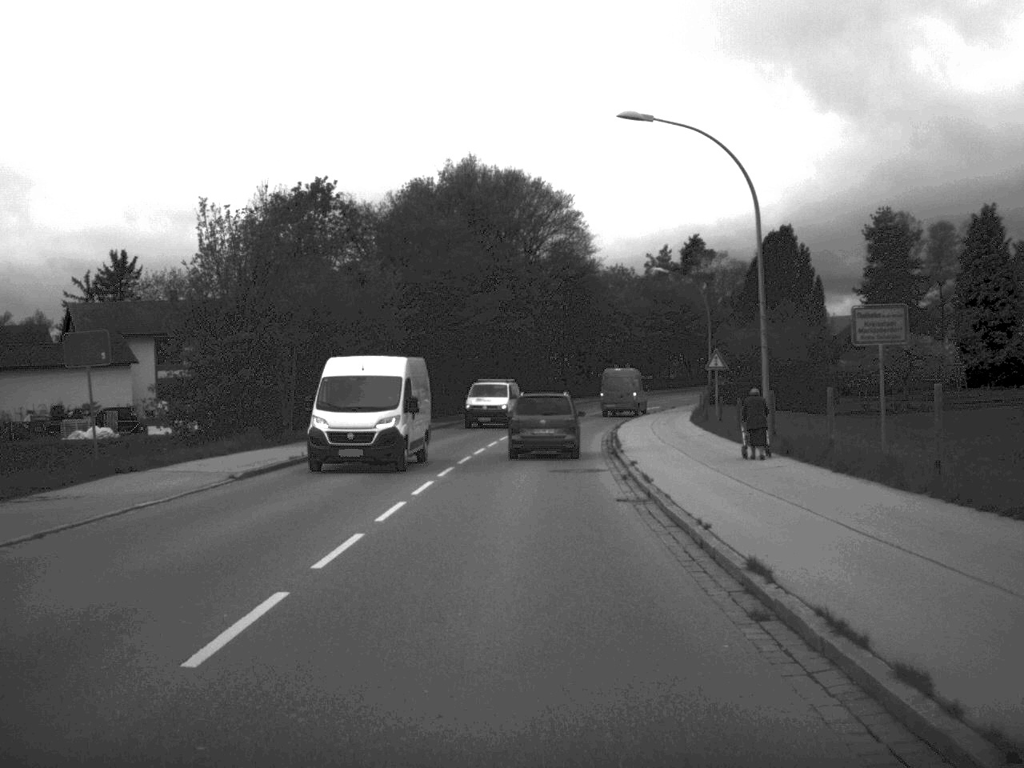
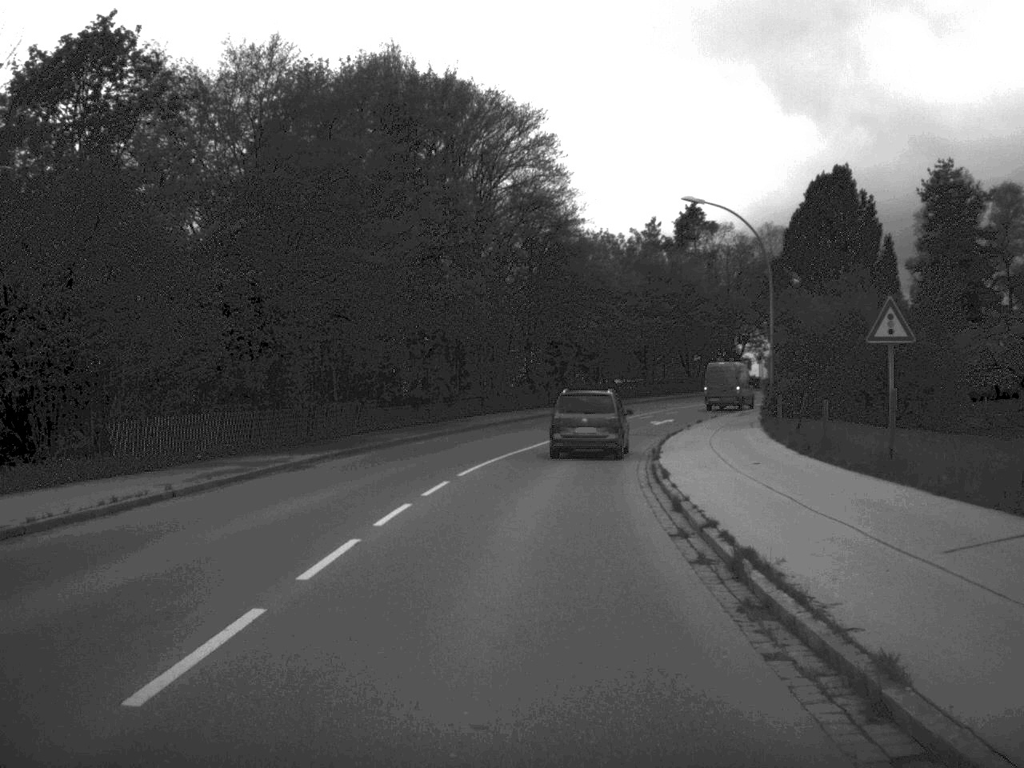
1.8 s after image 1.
(+0.3, +27.5) m; +2°
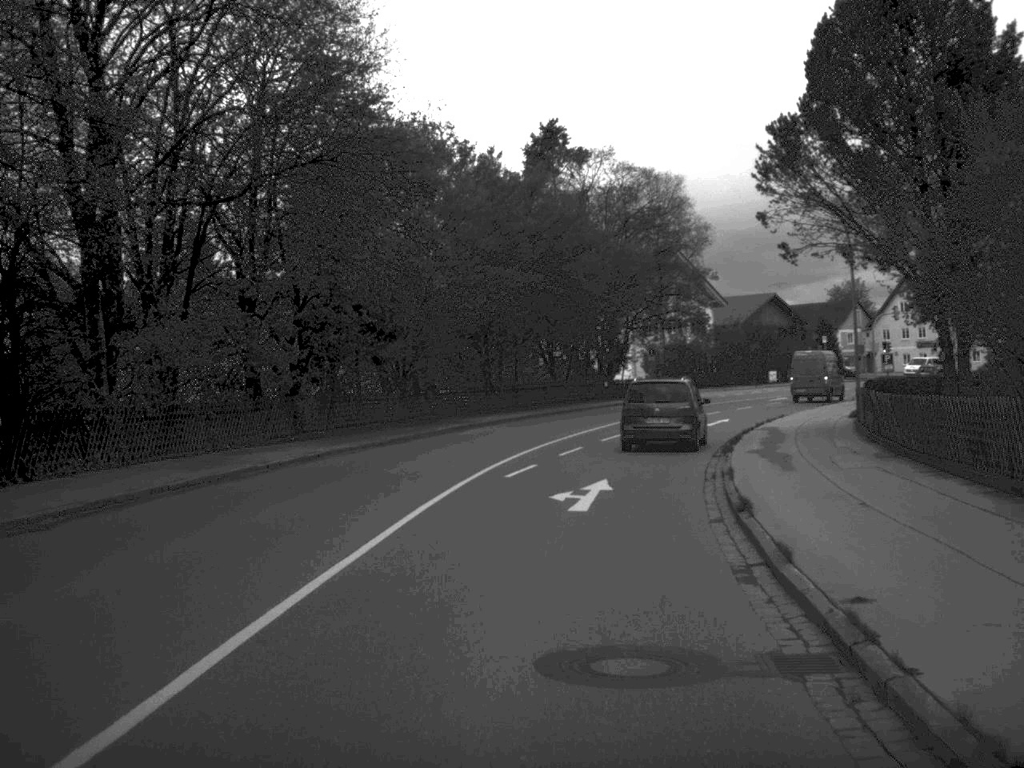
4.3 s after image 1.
(+2.2, +36.8) m; +8°
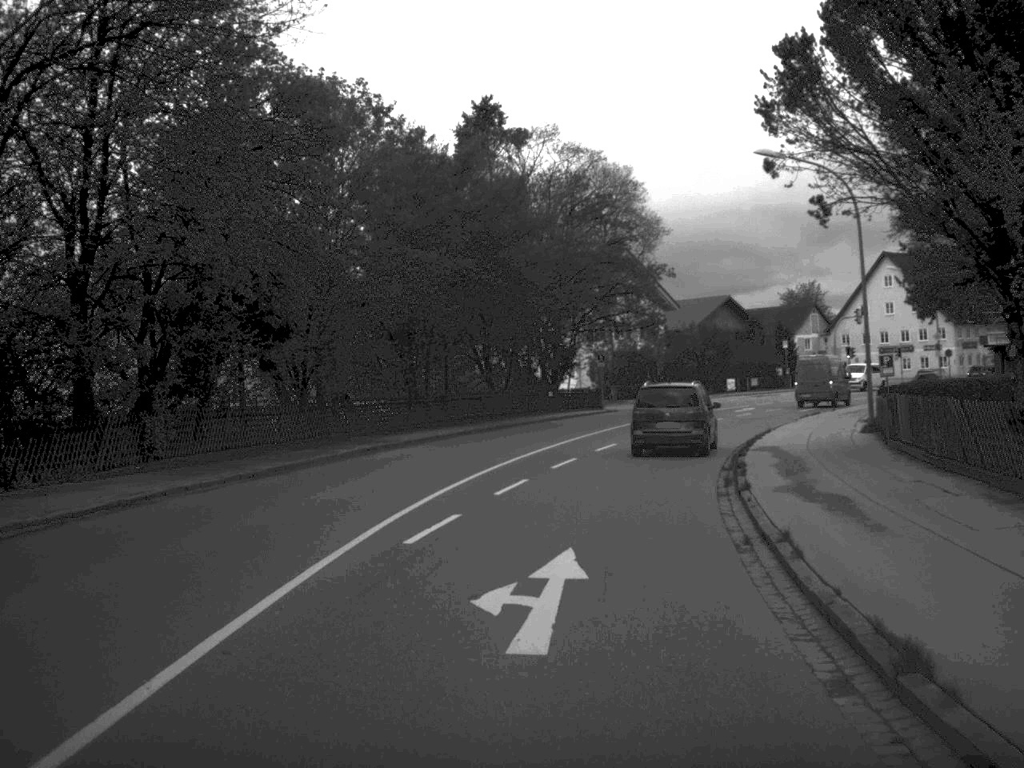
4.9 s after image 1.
(+0.2, +8.3) m; +3°
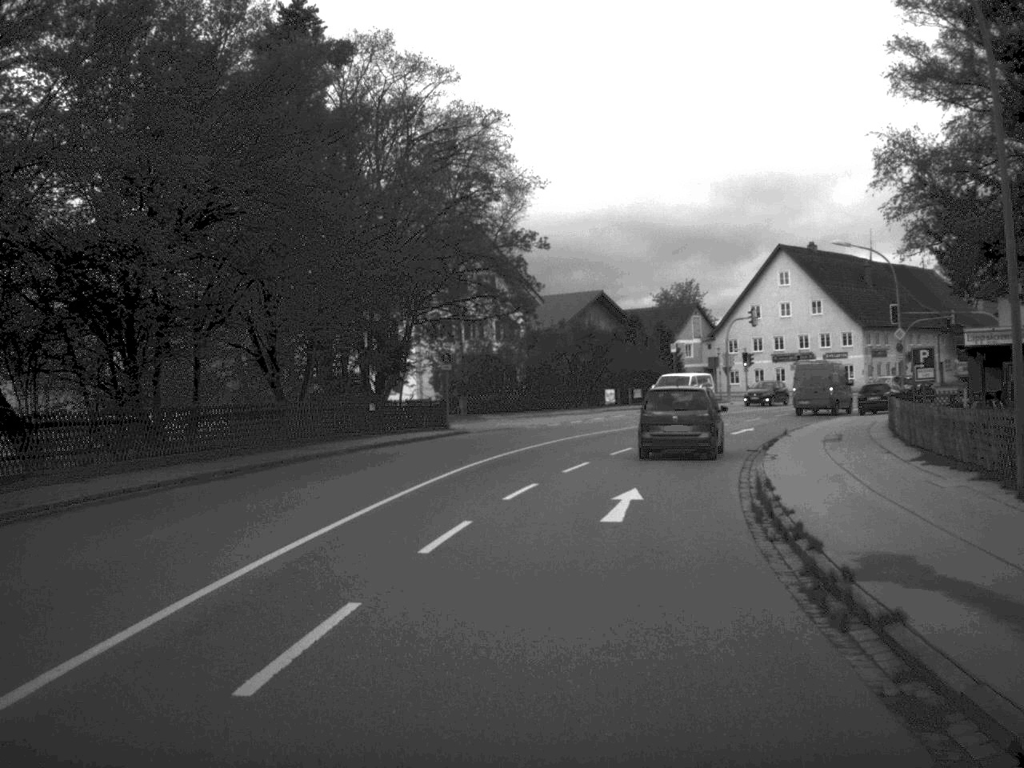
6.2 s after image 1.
(+1.0, +18.0) m; +7°
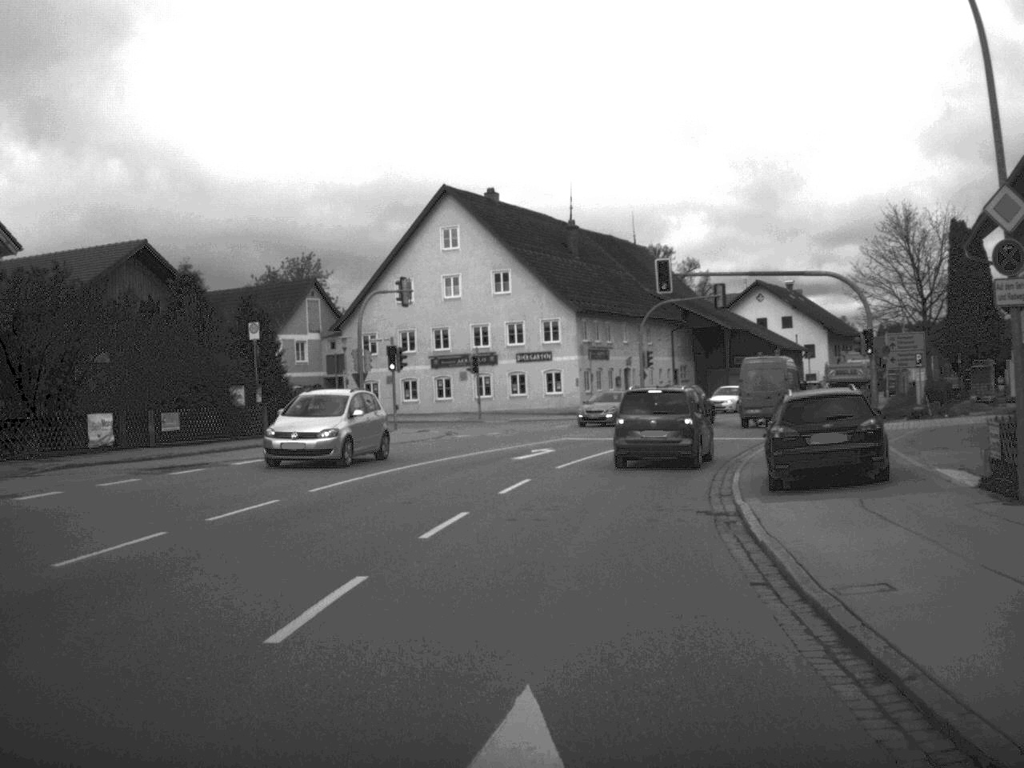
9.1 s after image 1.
(+5.7, +38.8) m; +16°
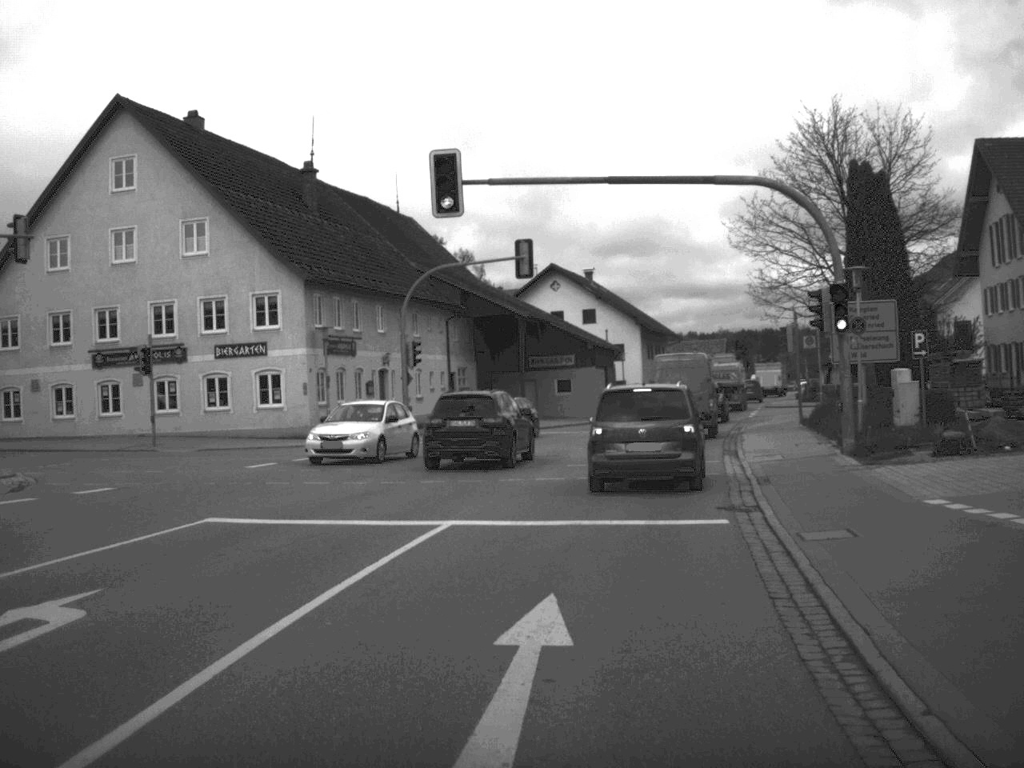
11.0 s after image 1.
(+1.9, +23.2) m; +10°
